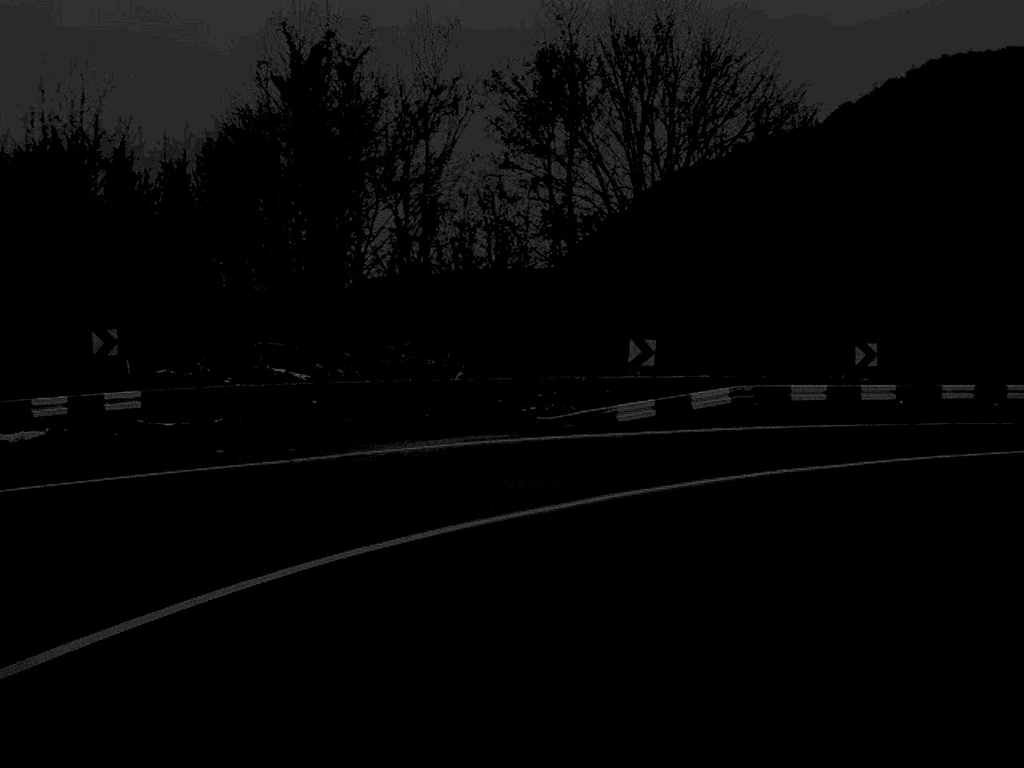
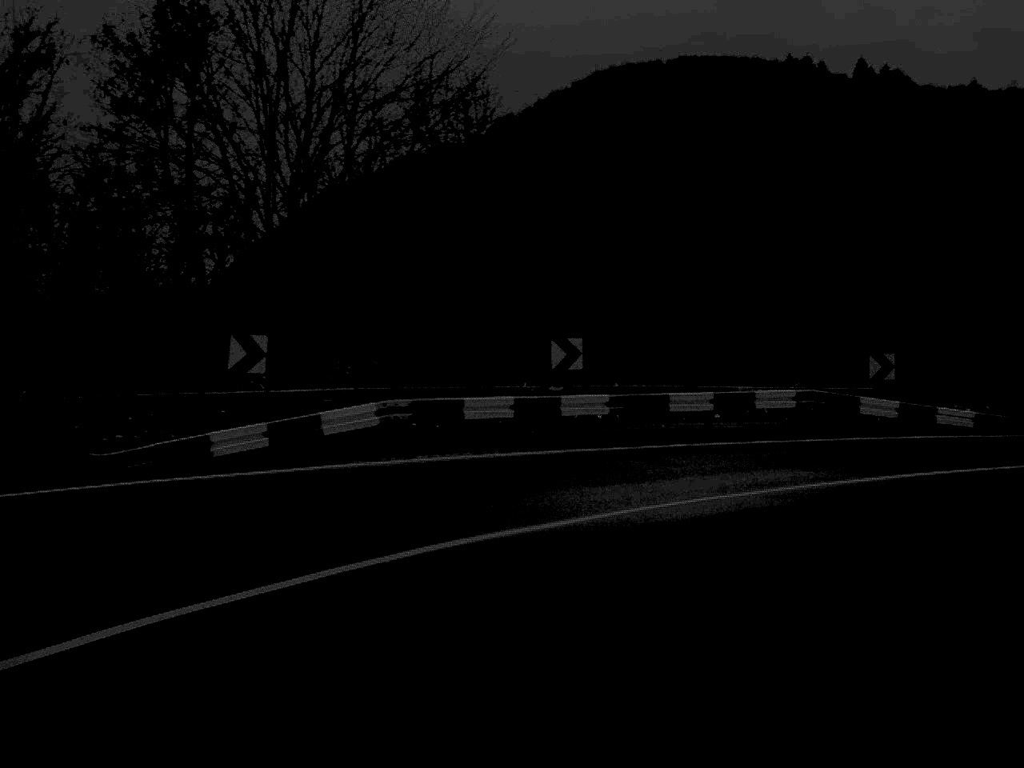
(+1.0, +7.5) m; +15°
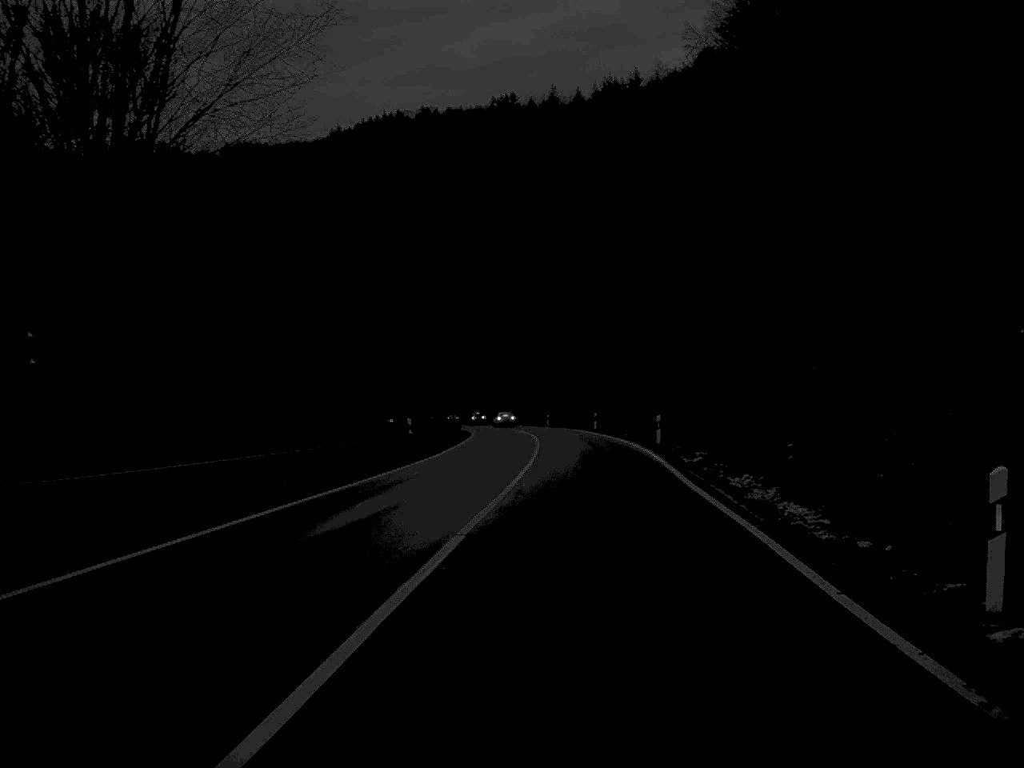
(+19.5, +21.3) m; +80°
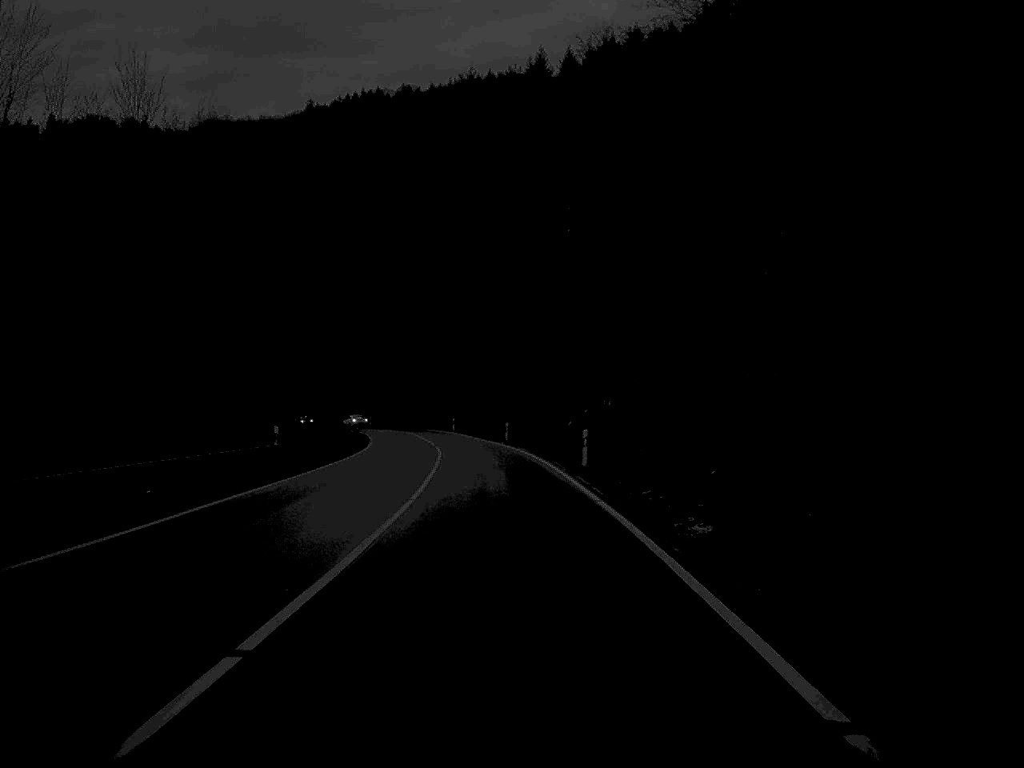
(+1.8, +42.7) m; 0°
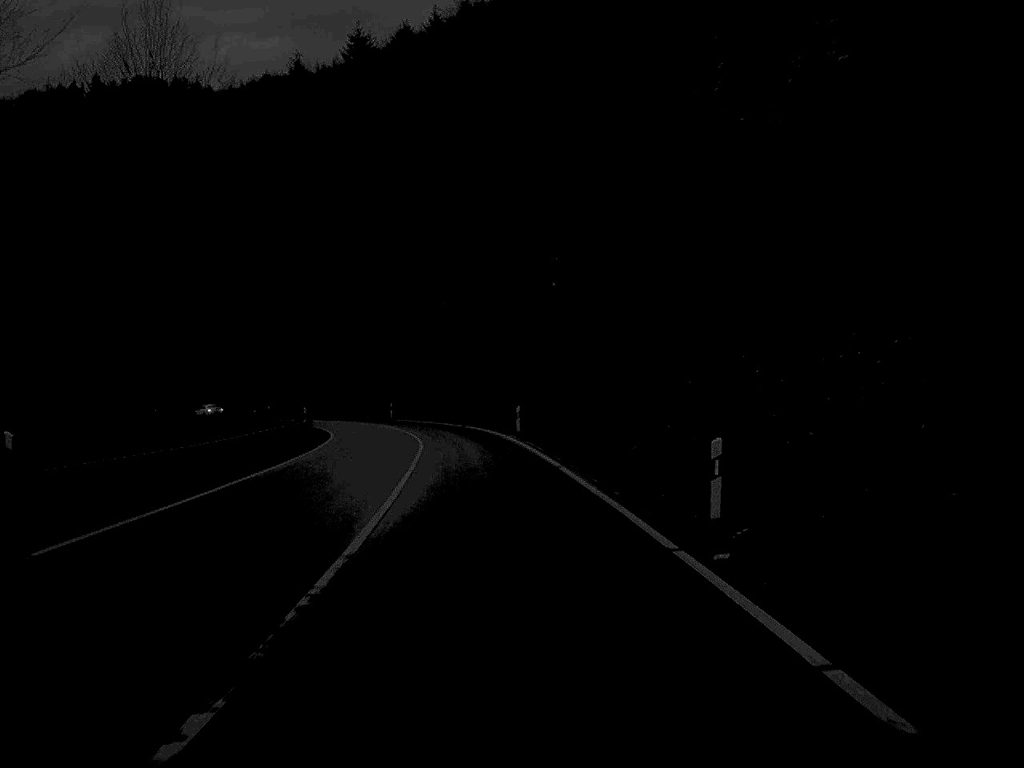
(-2.1, +54.9) m; -4°
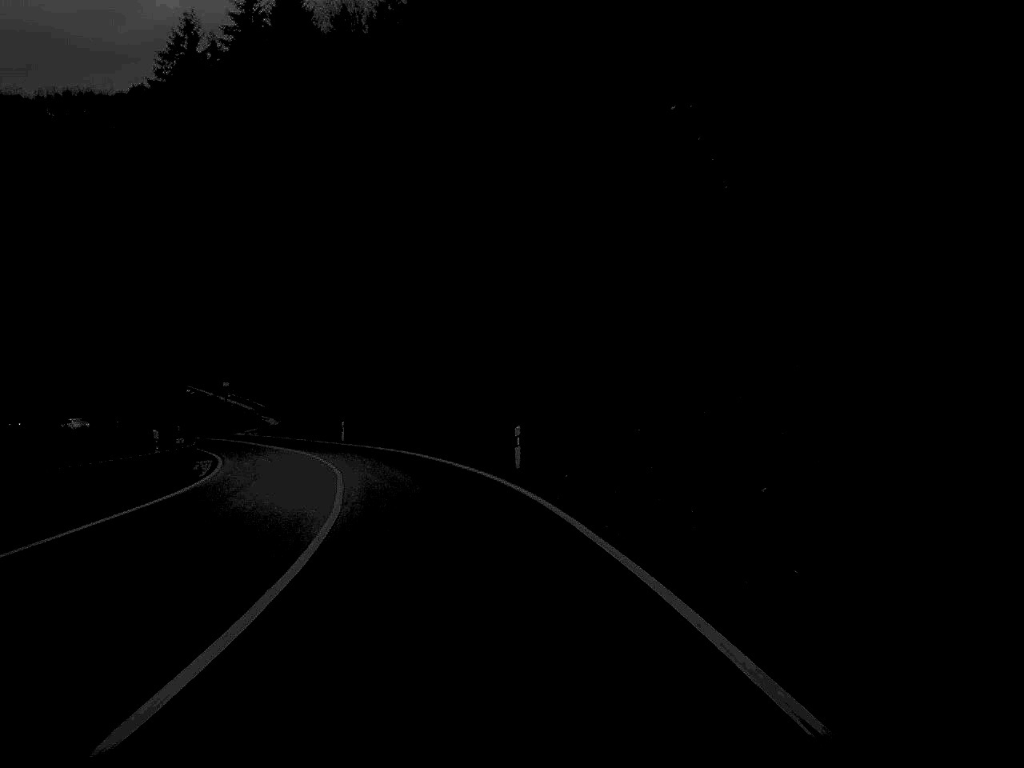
(-3.6, +58.0) m; -10°
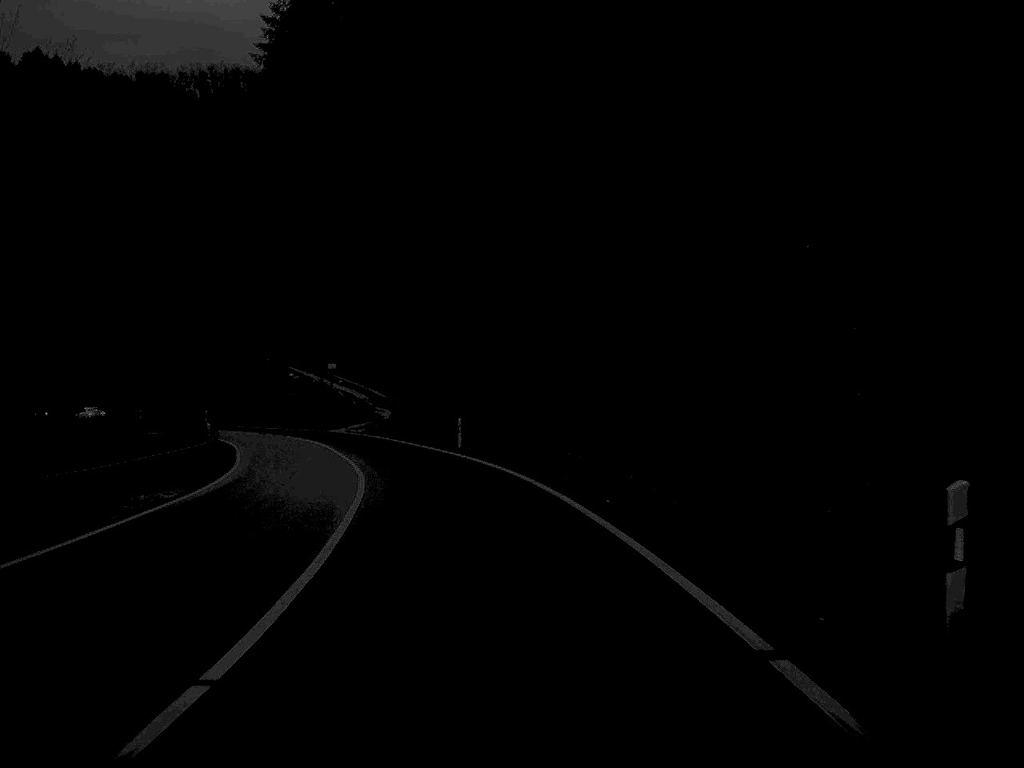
(-1.5, +22.9) m; -7°
